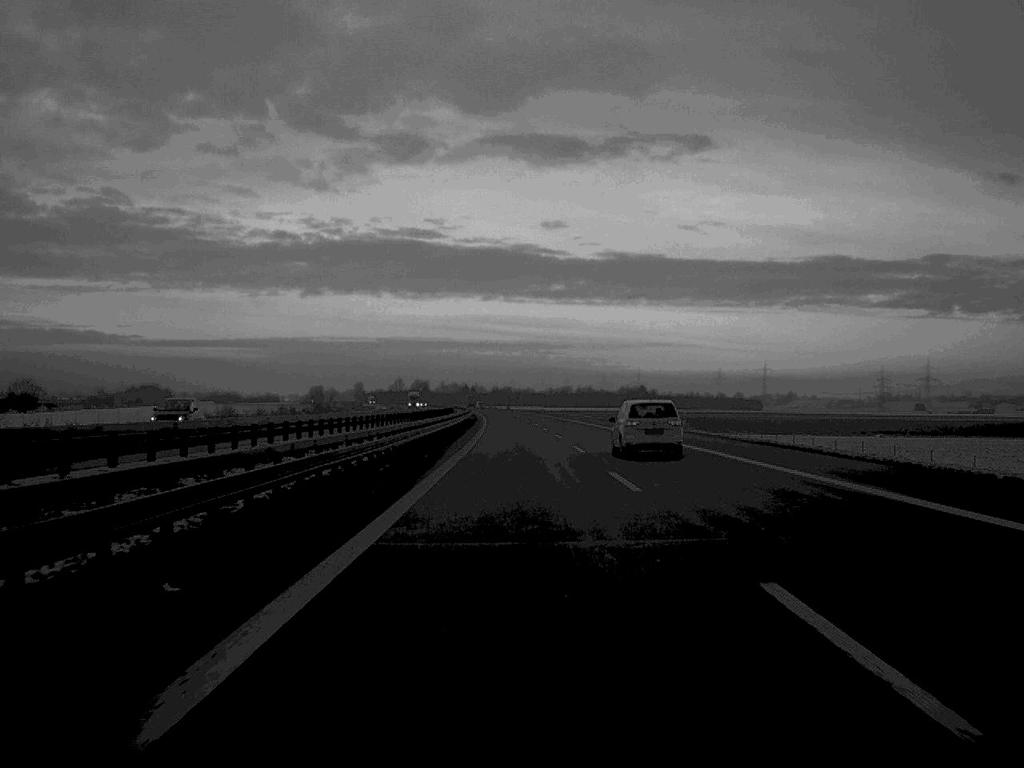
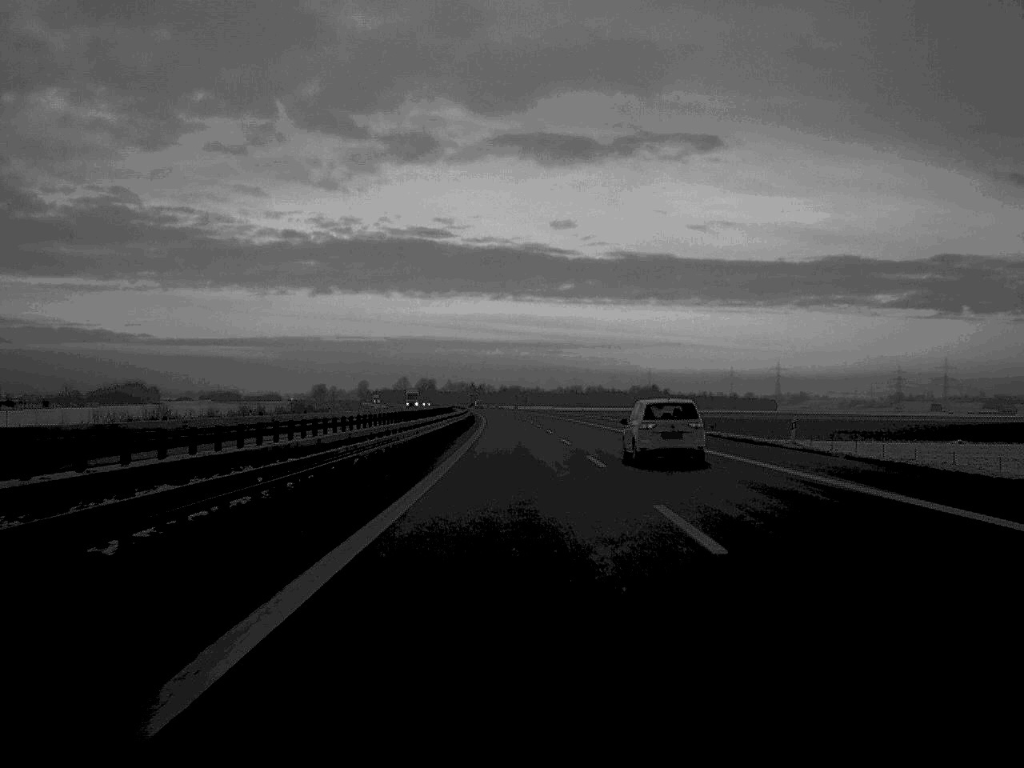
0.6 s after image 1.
(-0.1, +27.2) m; 0°
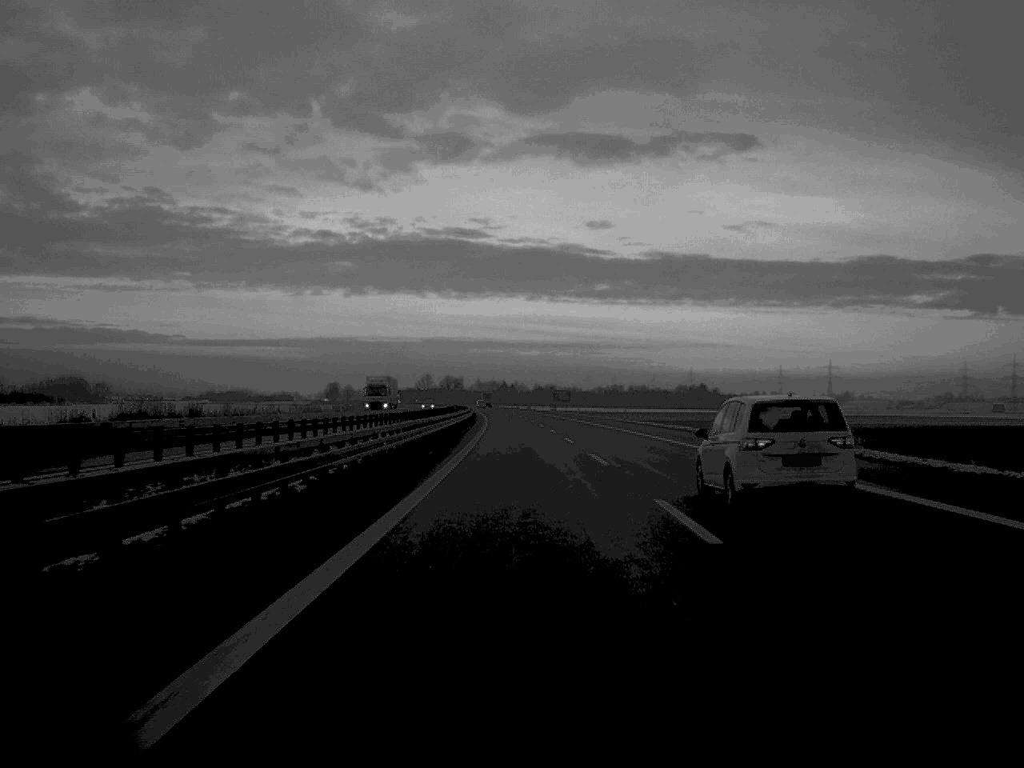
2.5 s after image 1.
(-1.2, +88.2) m; -2°
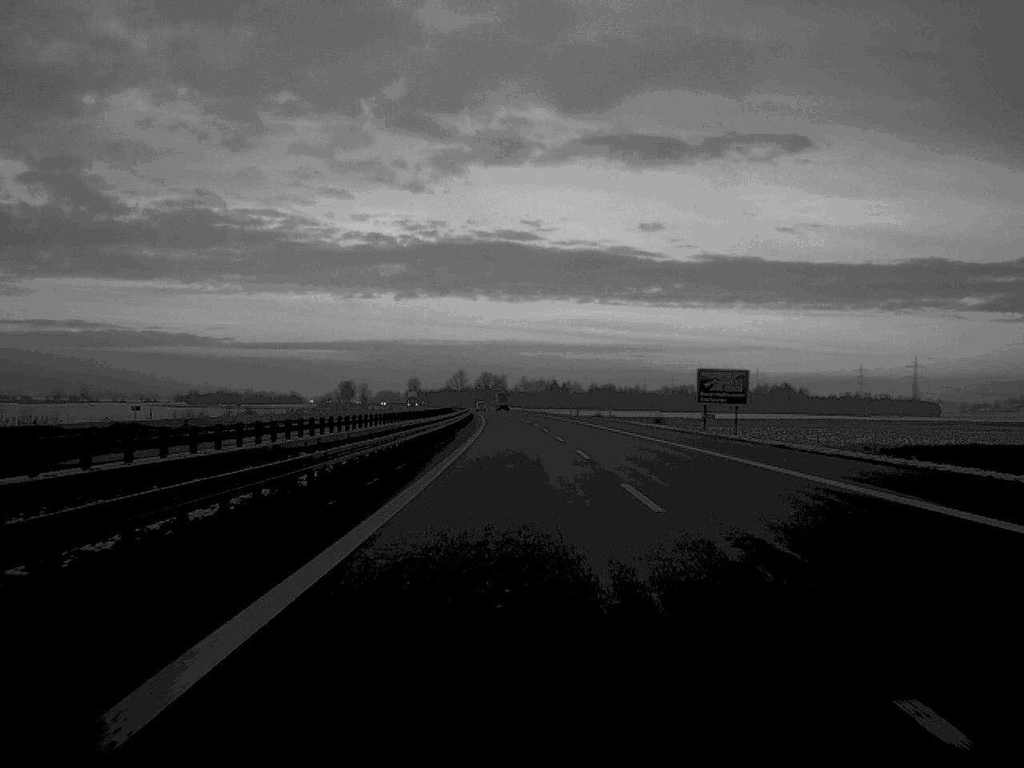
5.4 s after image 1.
(-2.4, +138.7) m; -2°
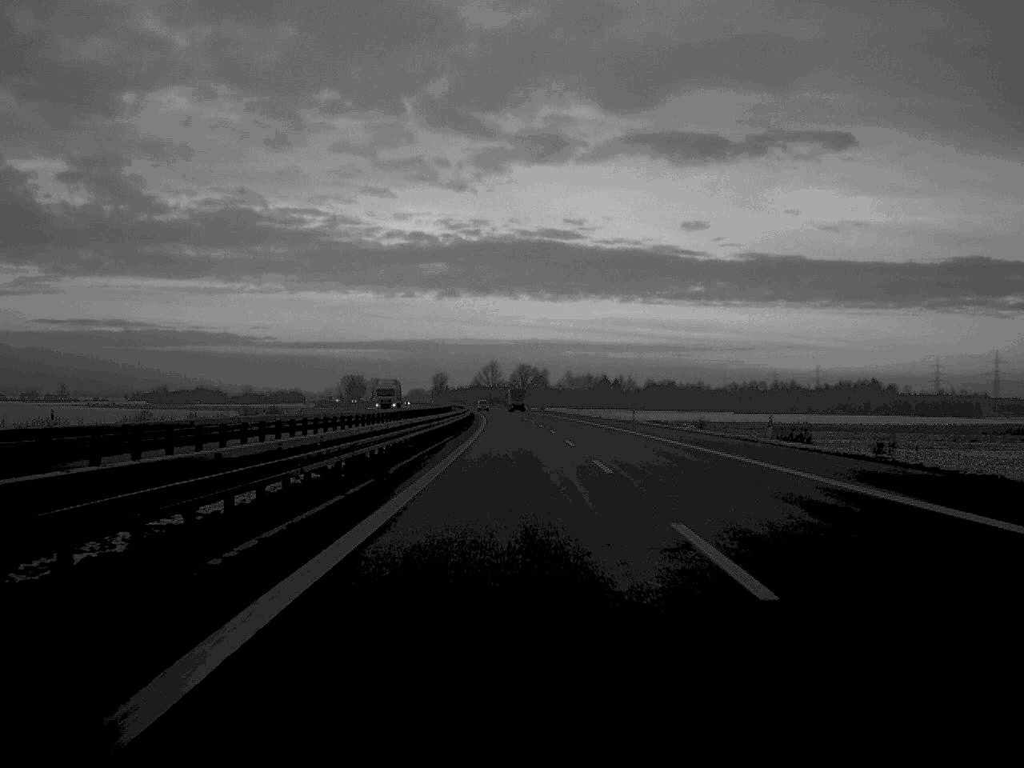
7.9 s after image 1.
(-1.8, +115.2) m; -2°
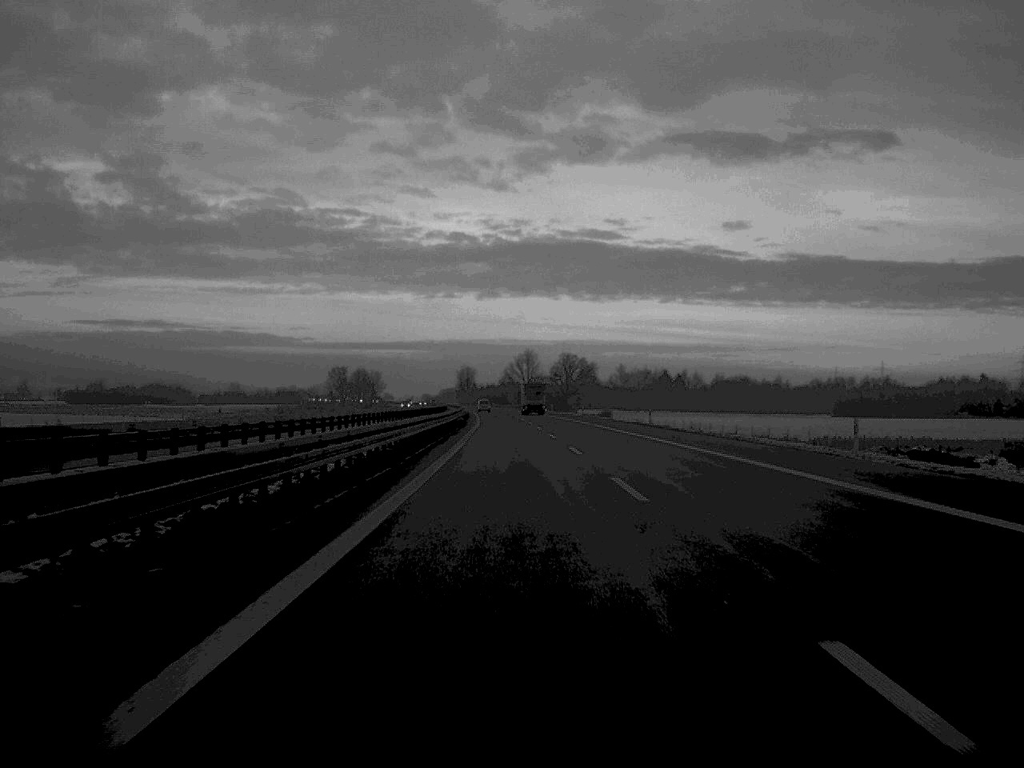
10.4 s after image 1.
(-1.8, +115.2) m; -2°
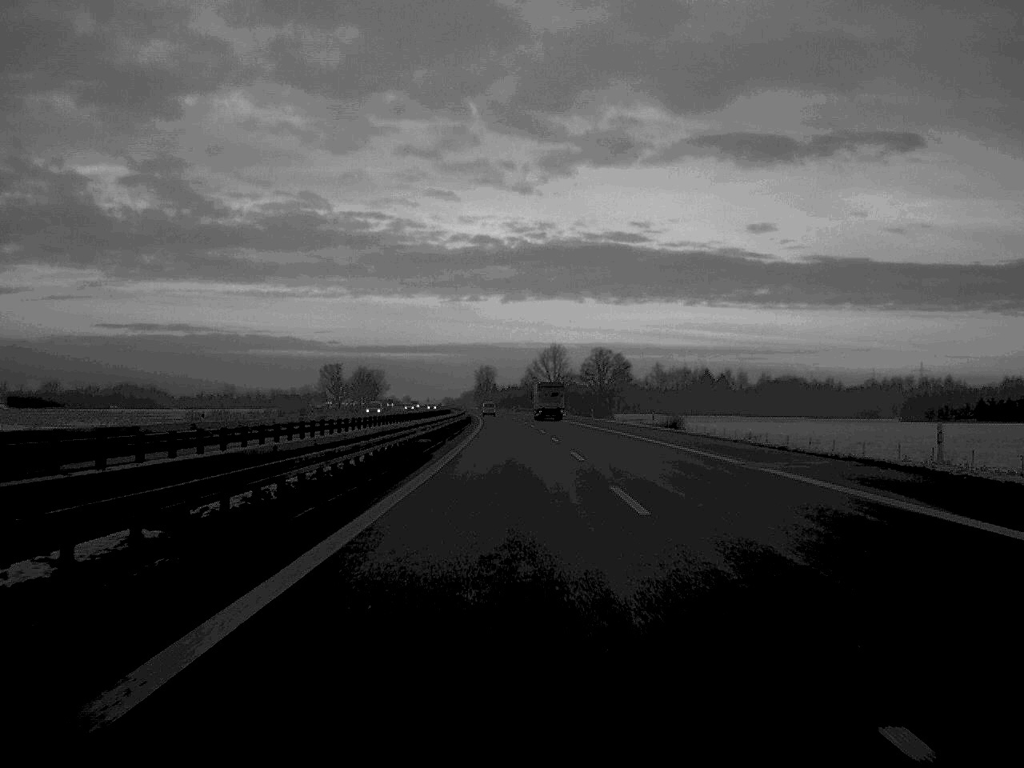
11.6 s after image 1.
(-0.5, +55.7) m; -1°
